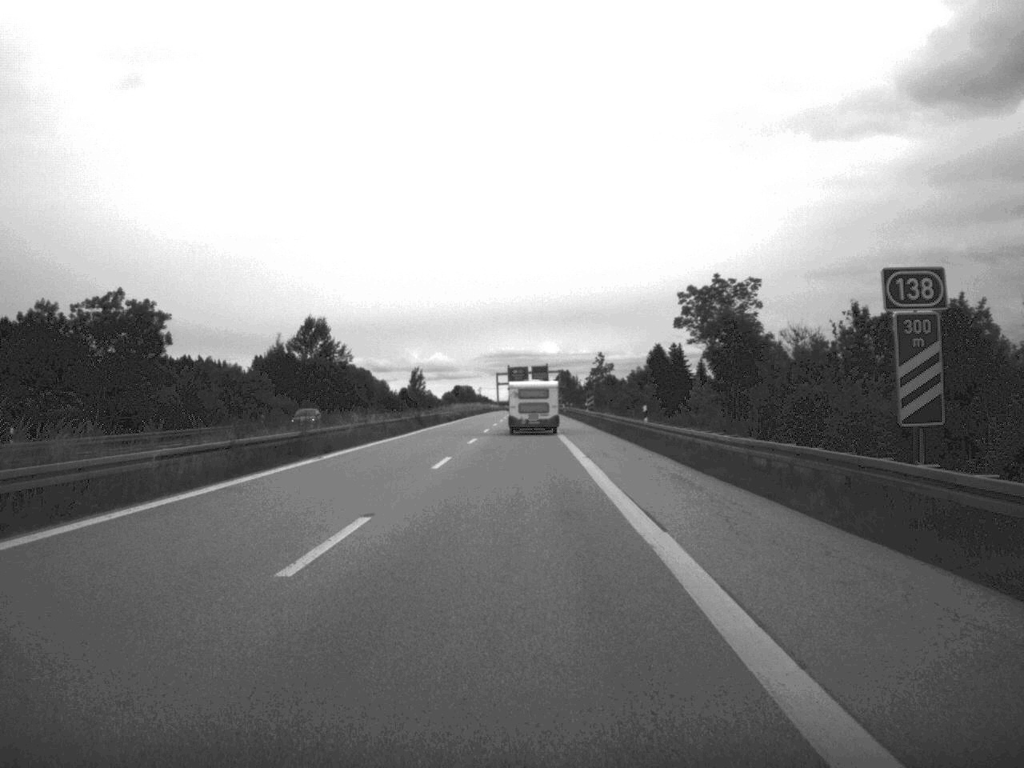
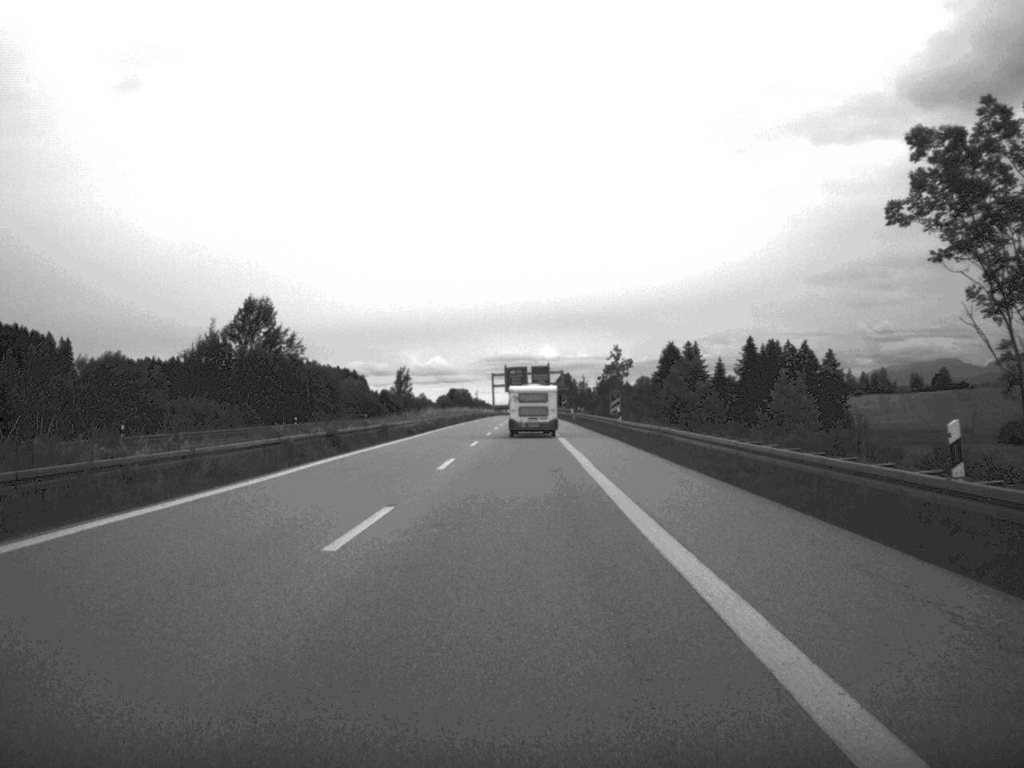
(-0.1, +33.6) m; 0°
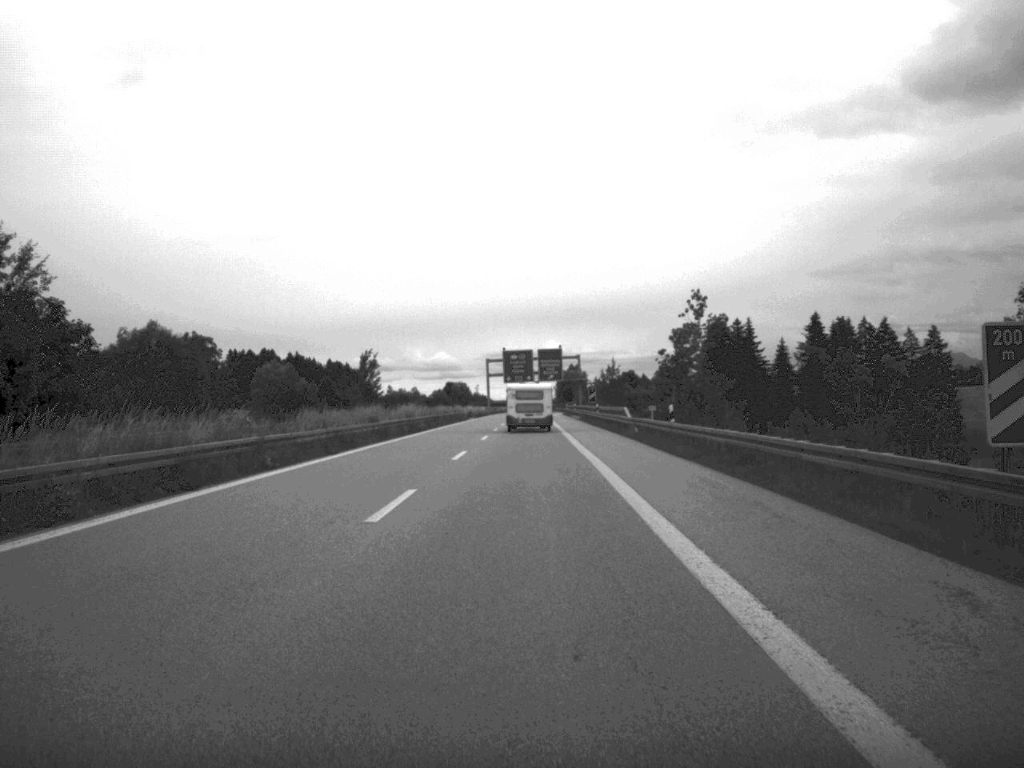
(-0.1, +68.3) m; 0°
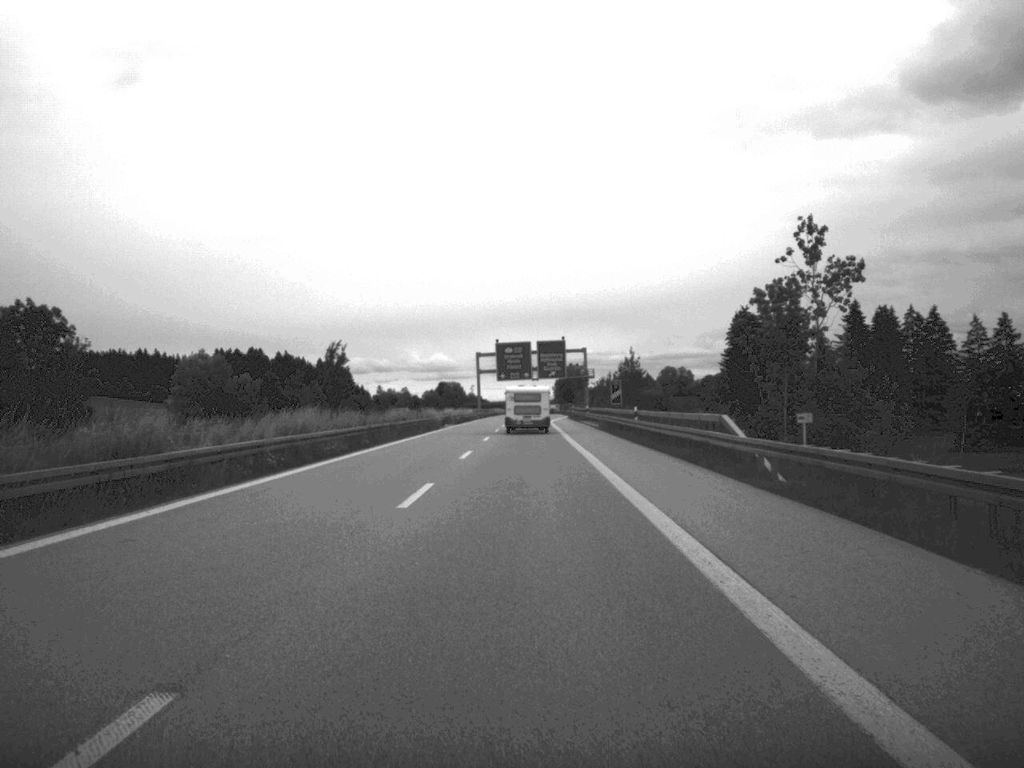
(0.0, +32.8) m; 0°
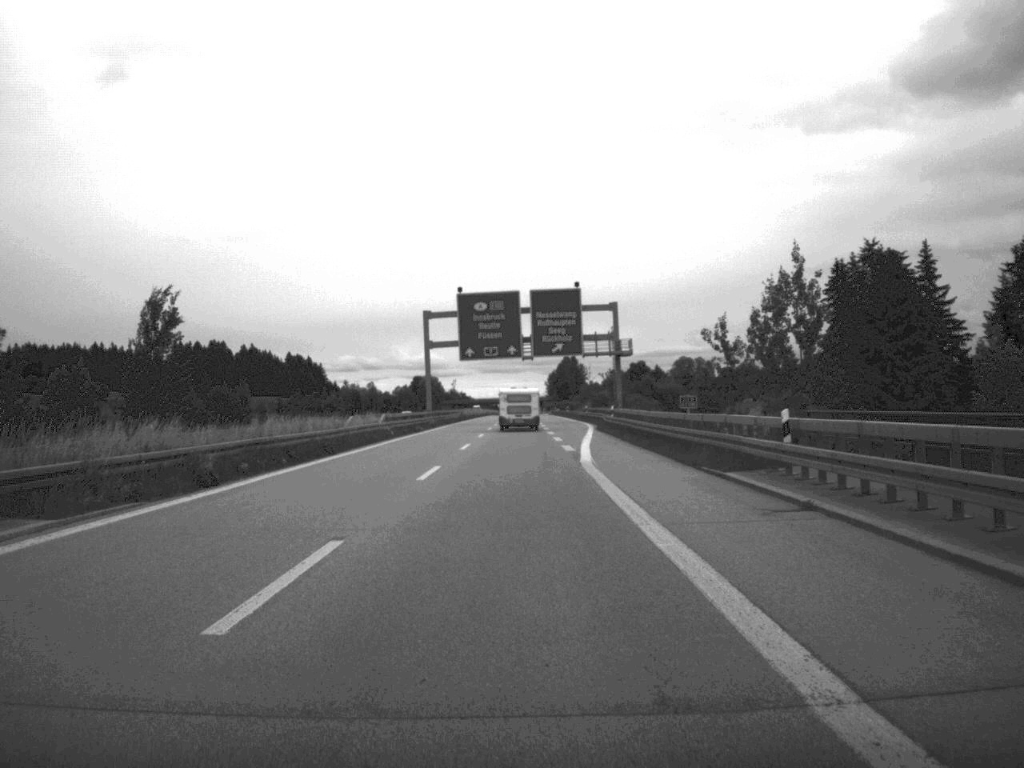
(+0.2, +81.3) m; 0°
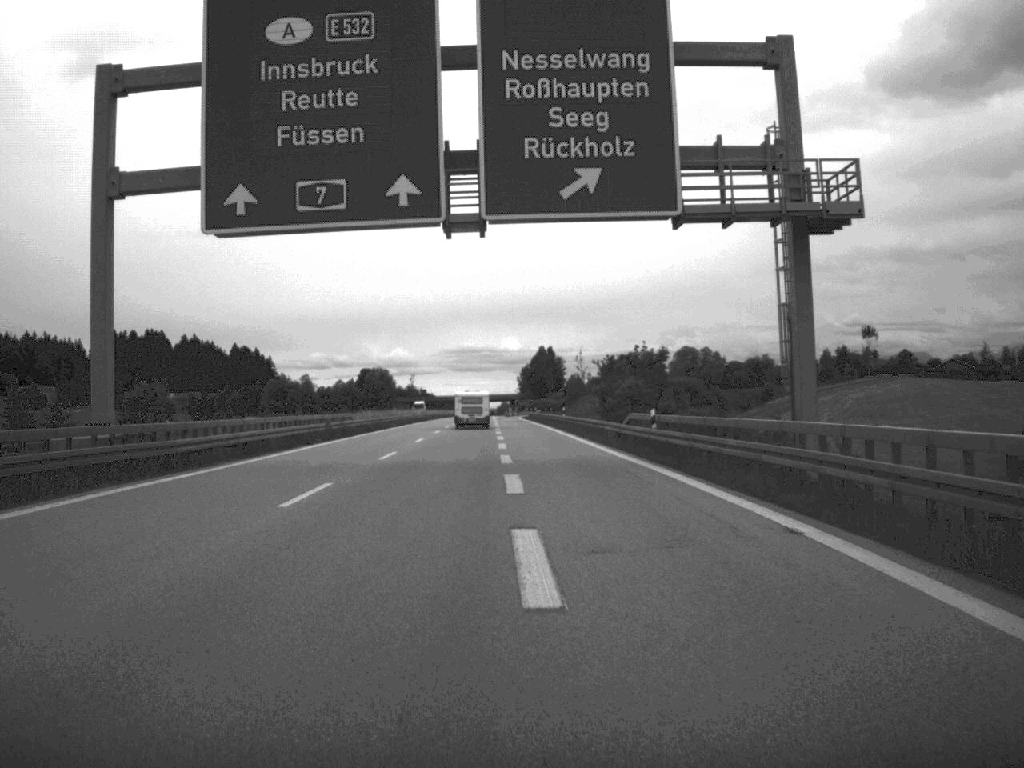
(+0.7, +78.4) m; +1°
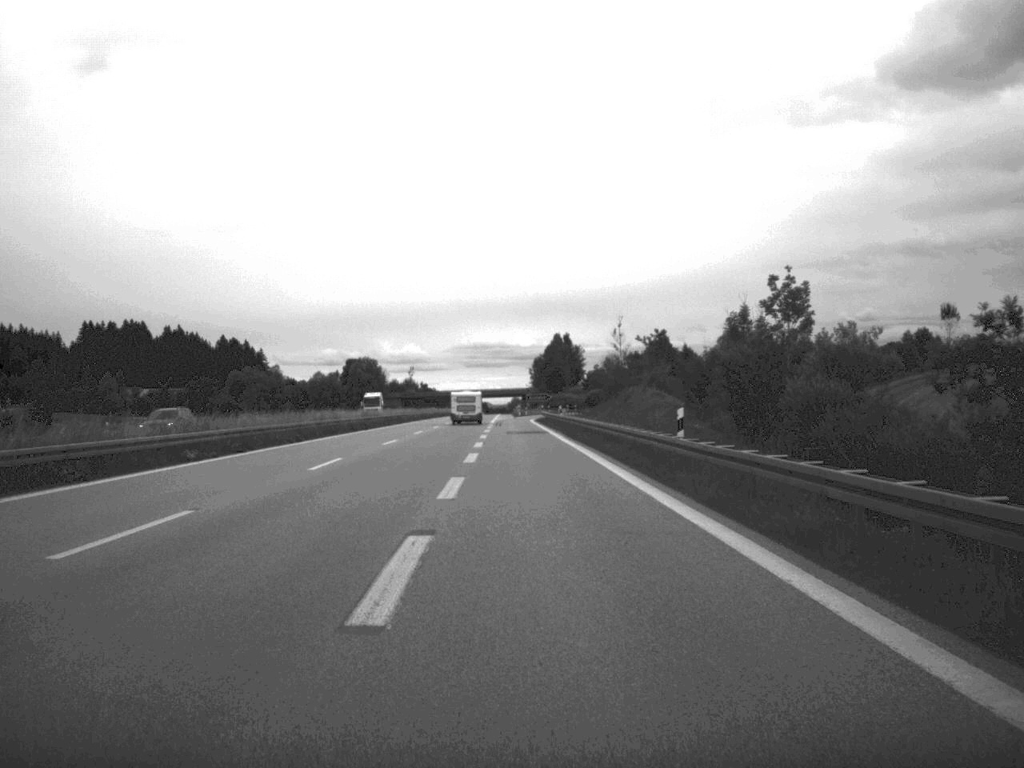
(-0.4, +60.0) m; -1°
